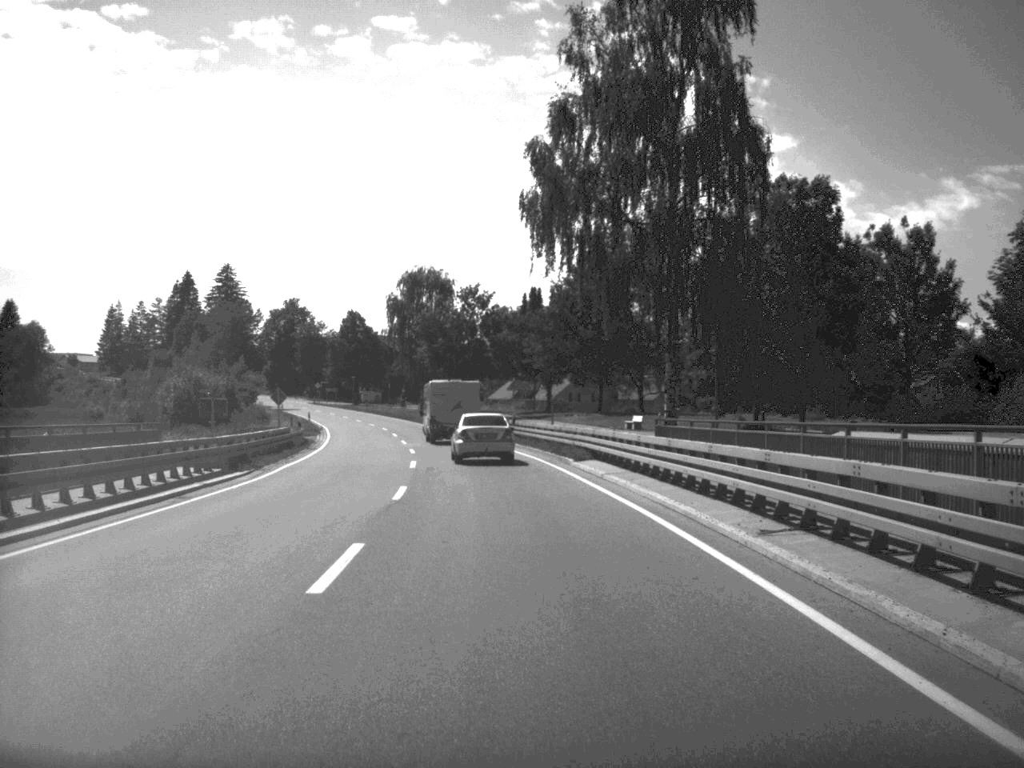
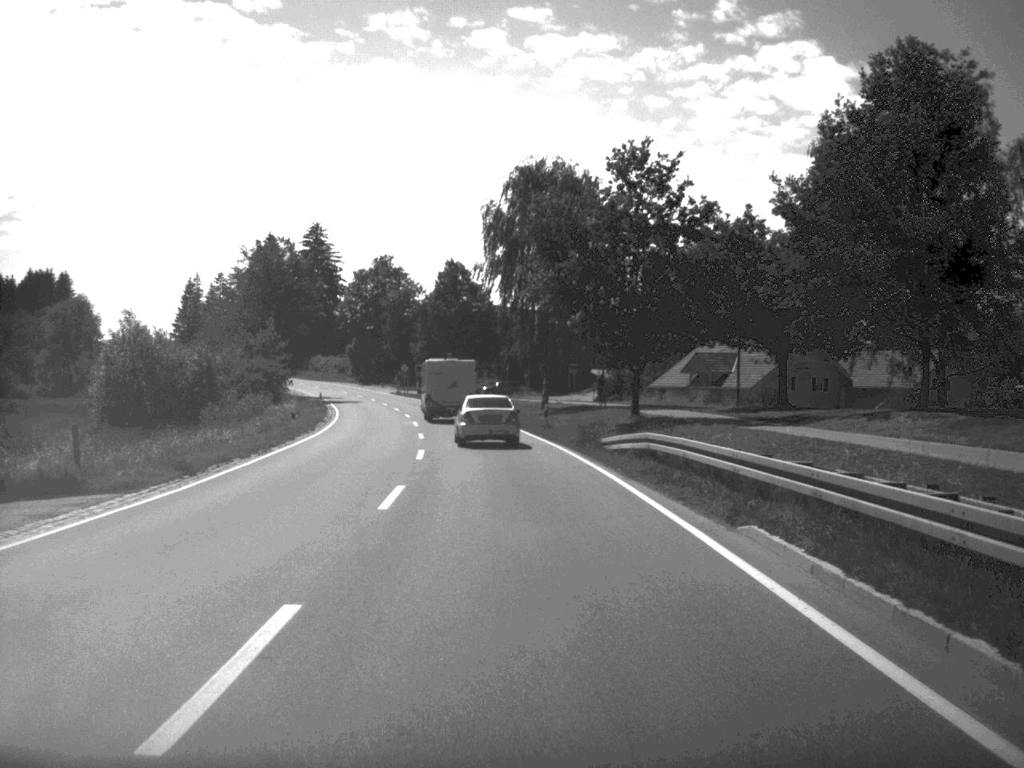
(-3.1, +52.3) m; -7°
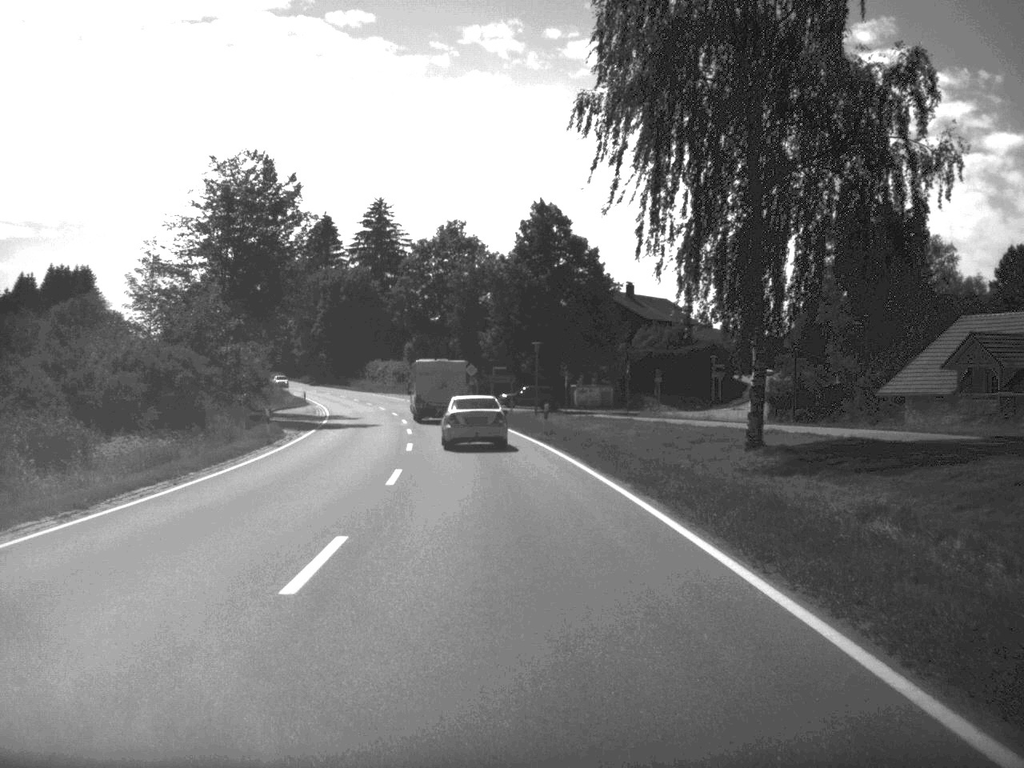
(-1.8, +42.9) m; -5°
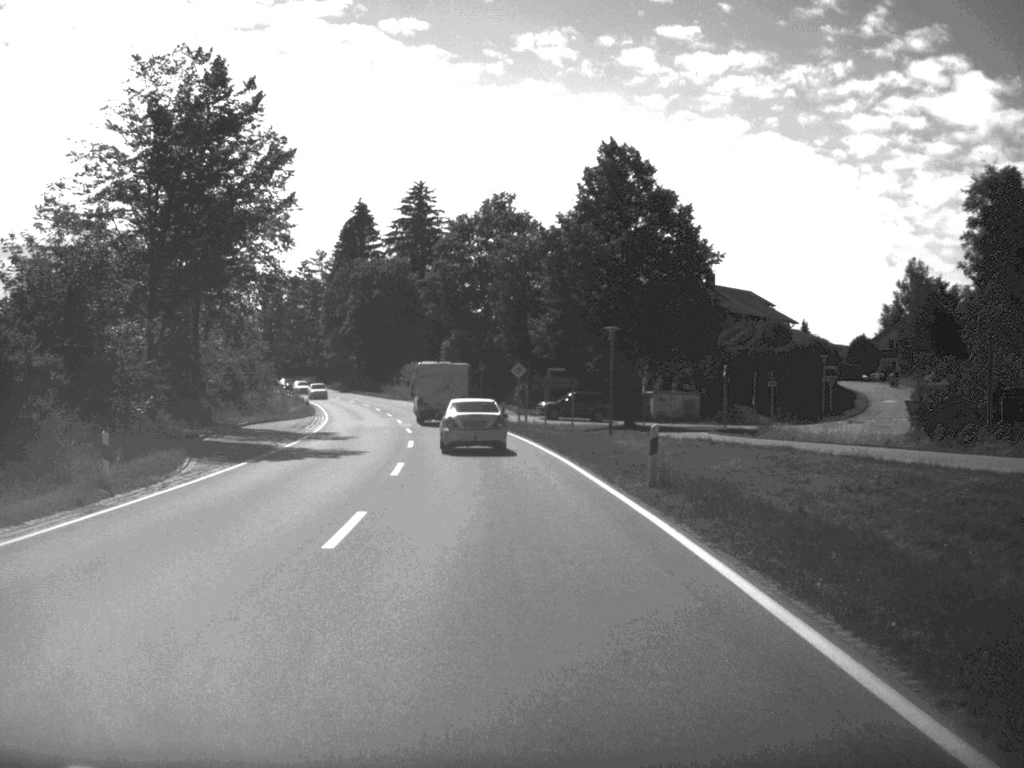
(-0.4, +20.6) m; -3°
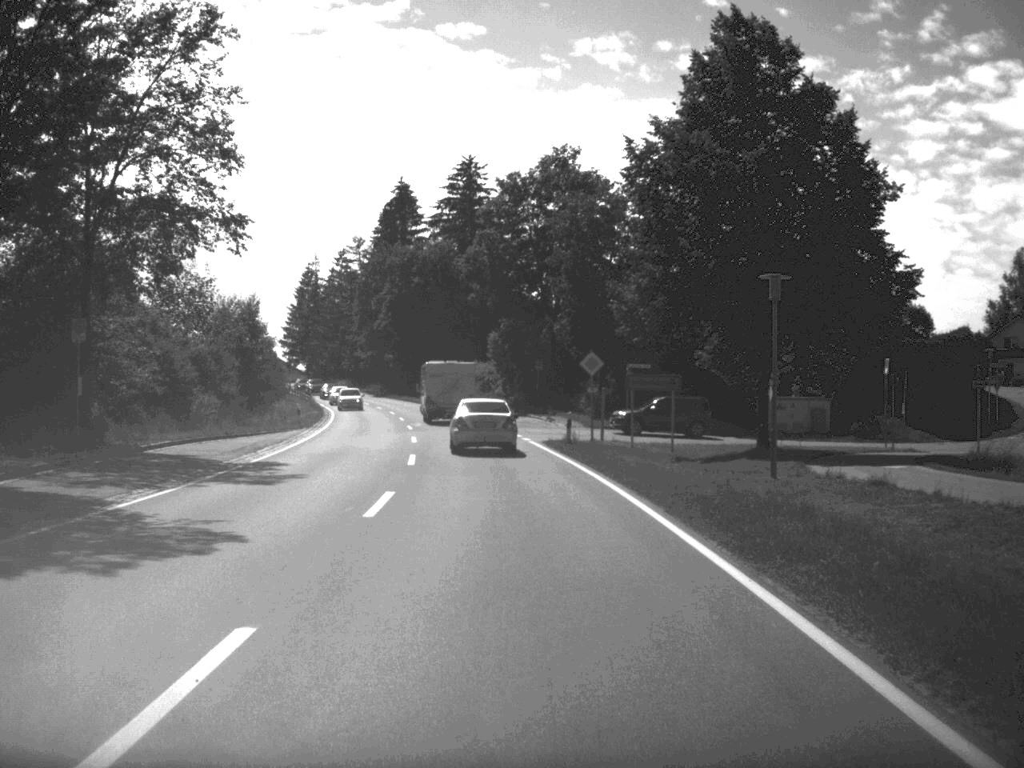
(-0.5, +20.3) m; -3°
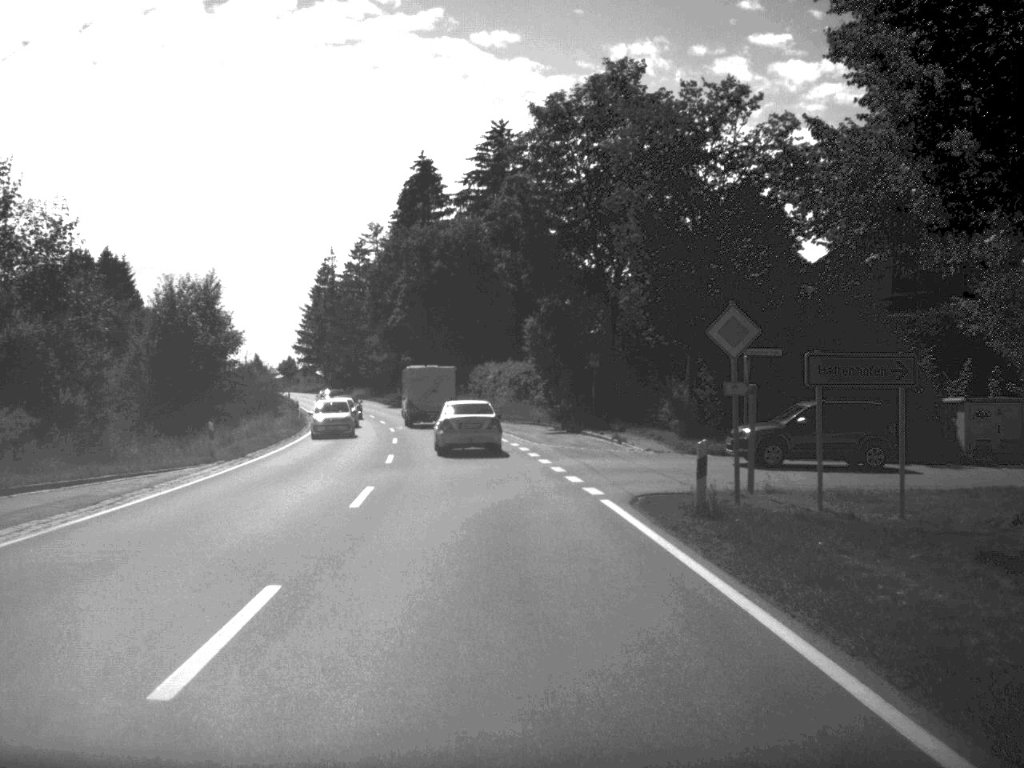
(-0.4, +21.5) m; -2°
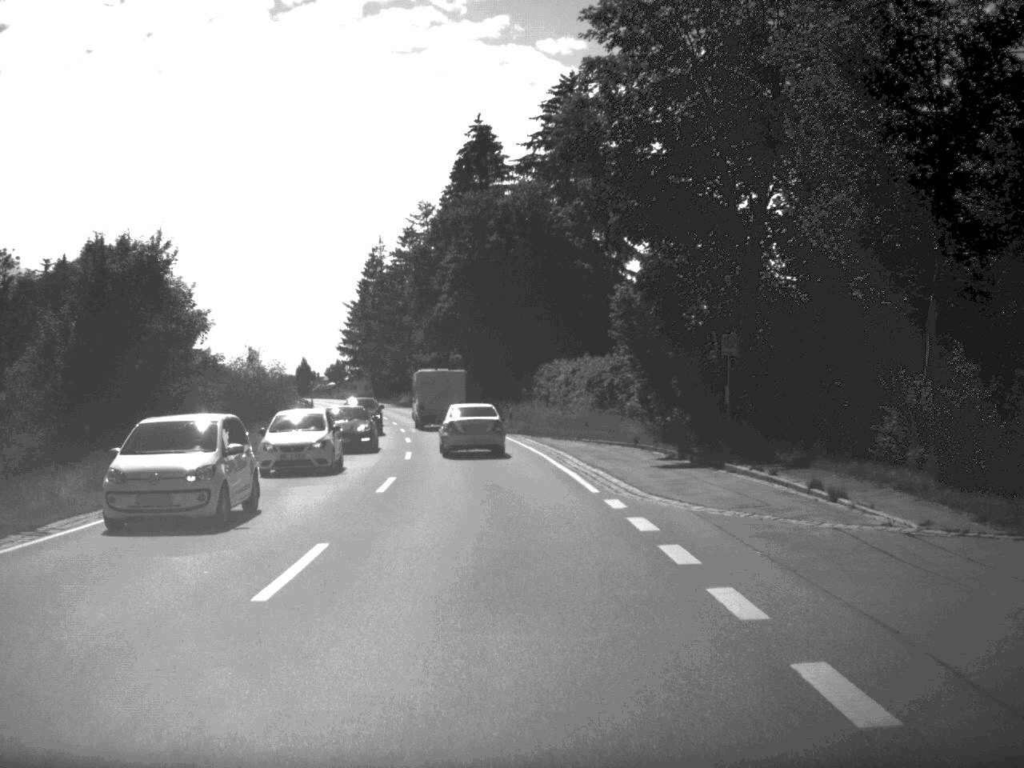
(-0.6, +20.2) m; -3°
